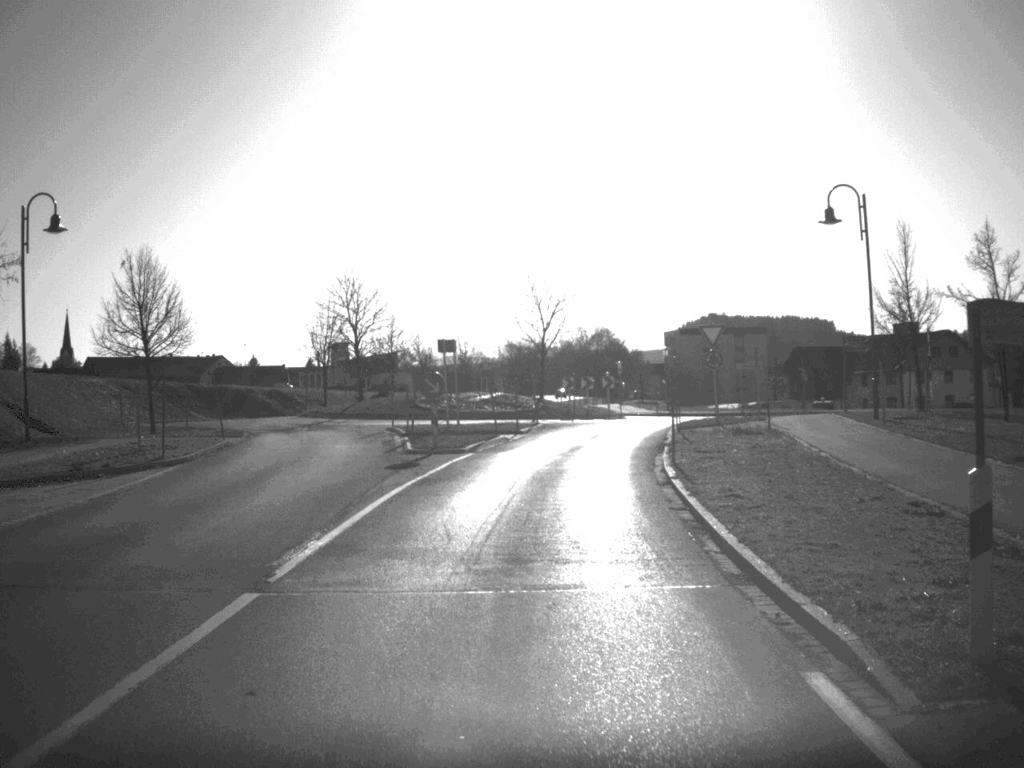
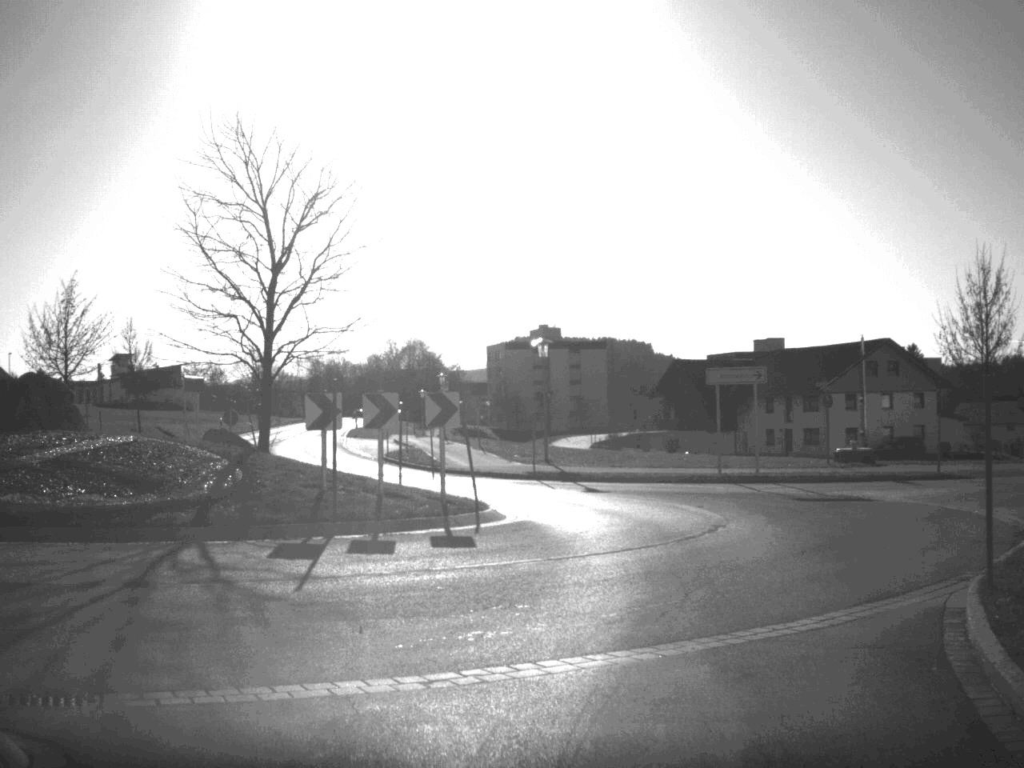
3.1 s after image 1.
(+1.8, +35.9) m; +9°
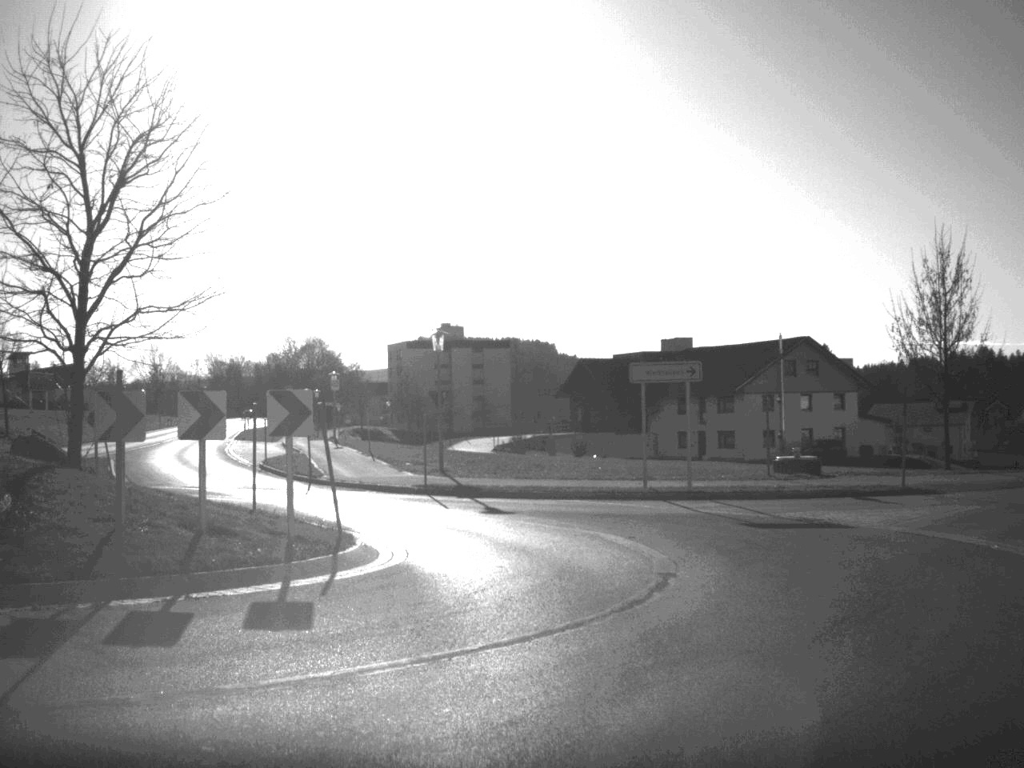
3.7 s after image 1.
(+0.2, +4.9) m; +4°
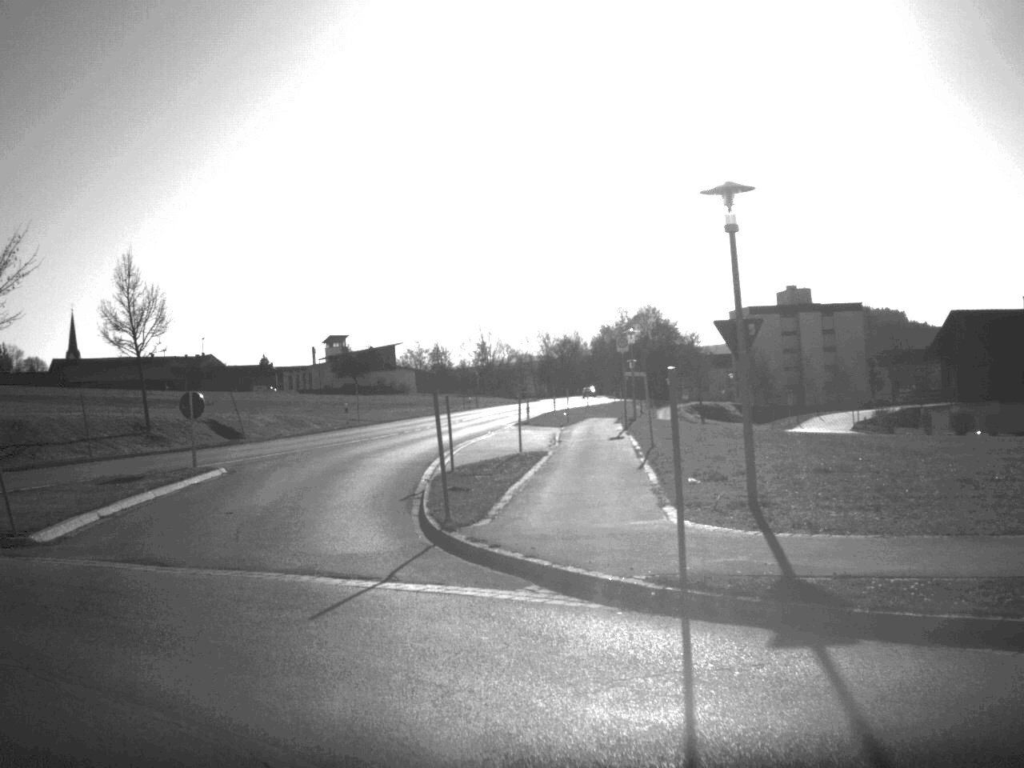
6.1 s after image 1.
(-0.5, +18.7) m; -17°
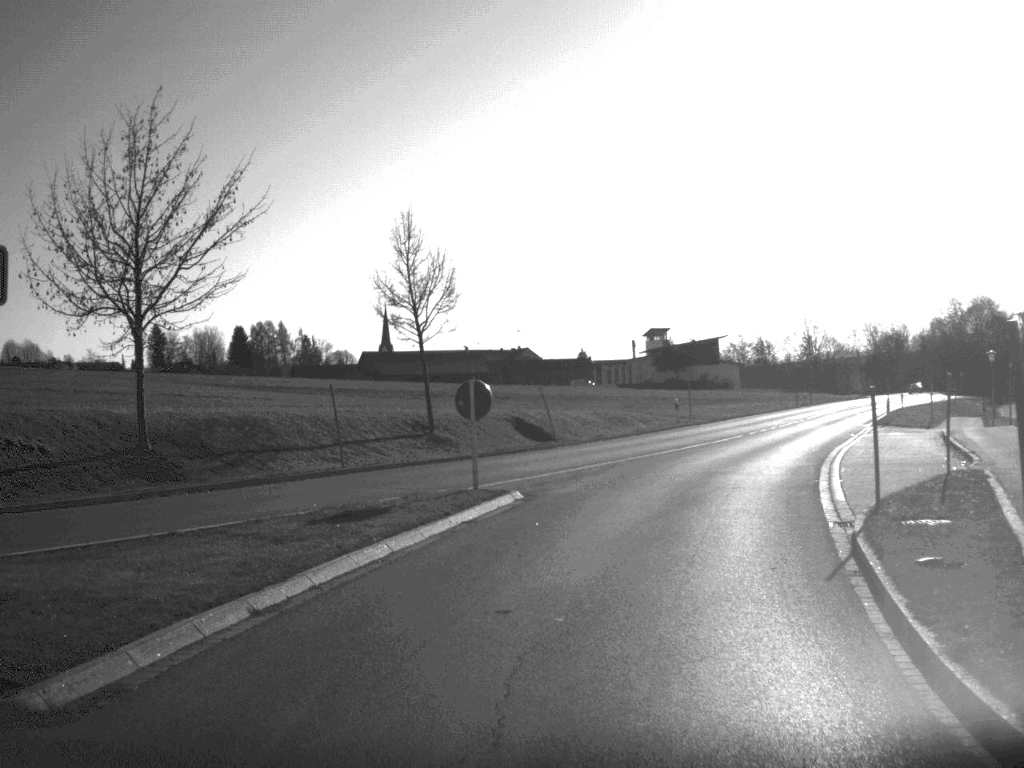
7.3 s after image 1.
(-1.3, +8.7) m; -13°
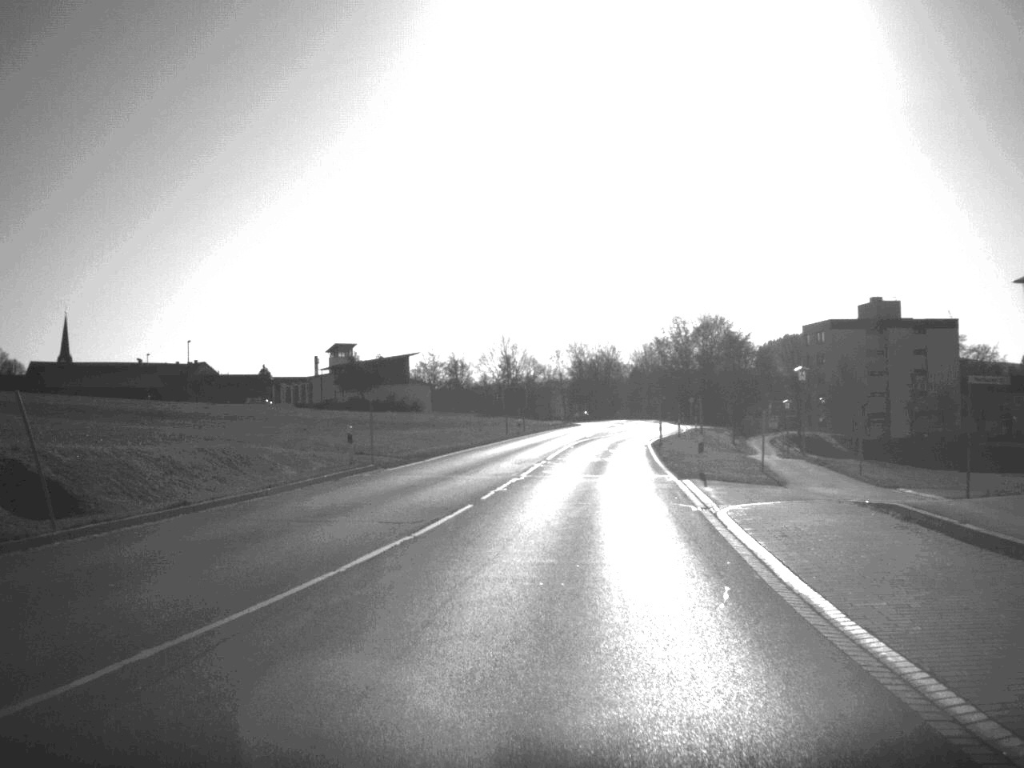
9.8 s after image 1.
(+2.5, +20.8) m; +14°
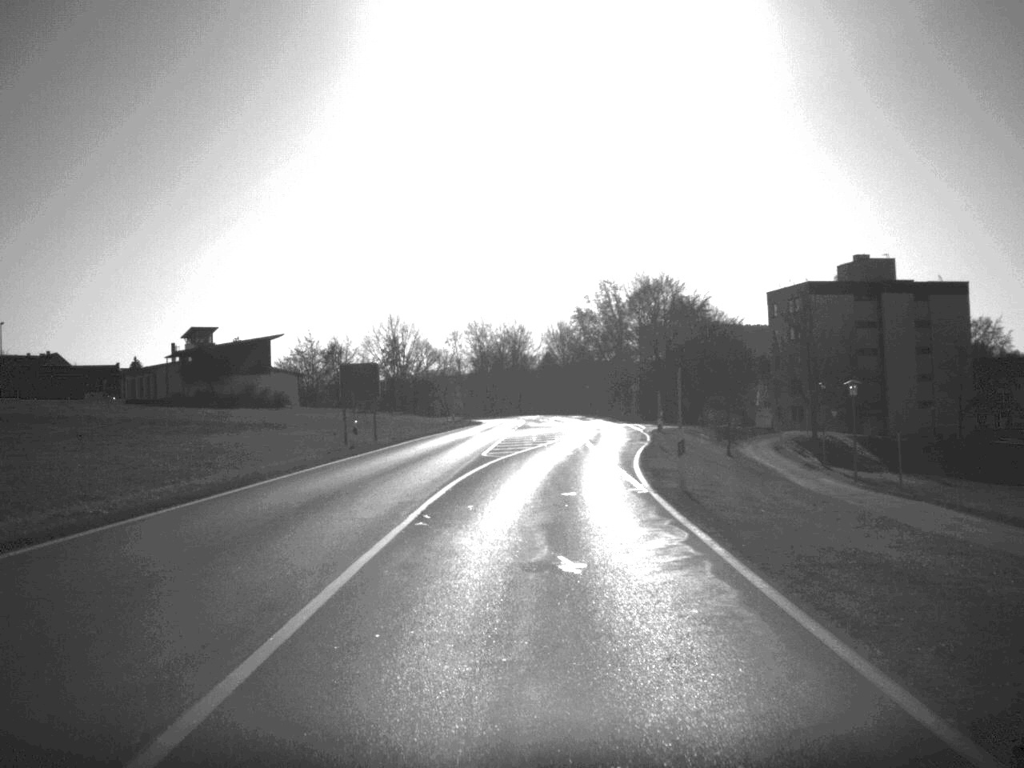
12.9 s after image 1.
(+1.9, +38.8) m; +4°
